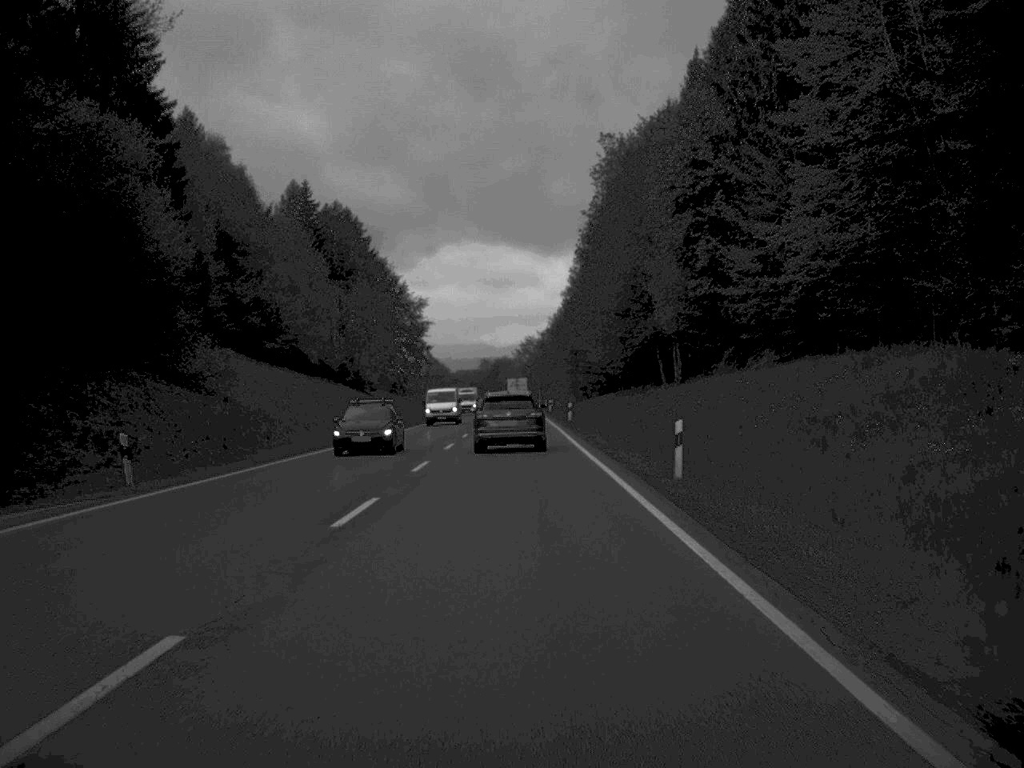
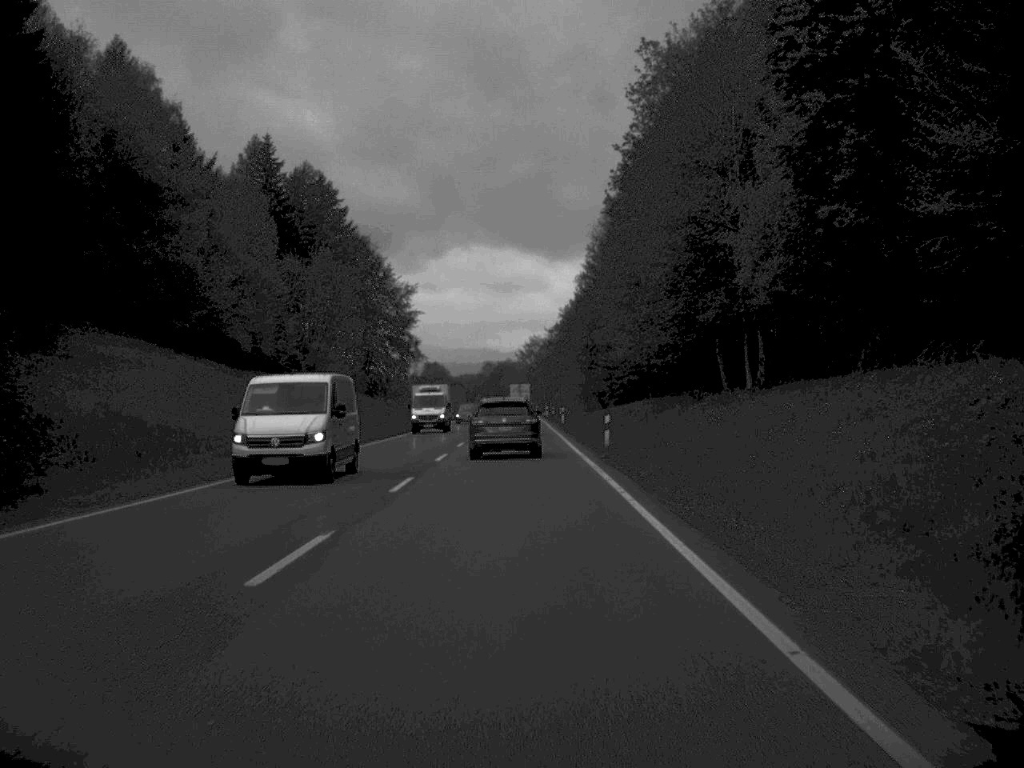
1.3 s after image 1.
(-0.1, +27.9) m; 0°
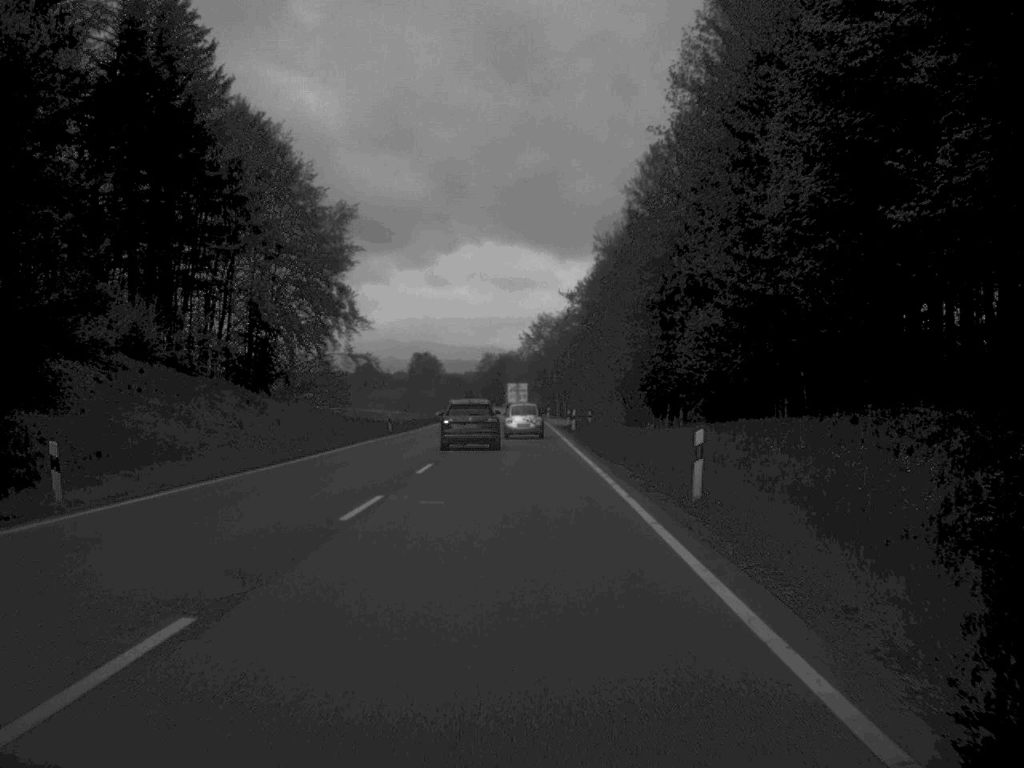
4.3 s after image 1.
(-0.2, +64.8) m; 0°
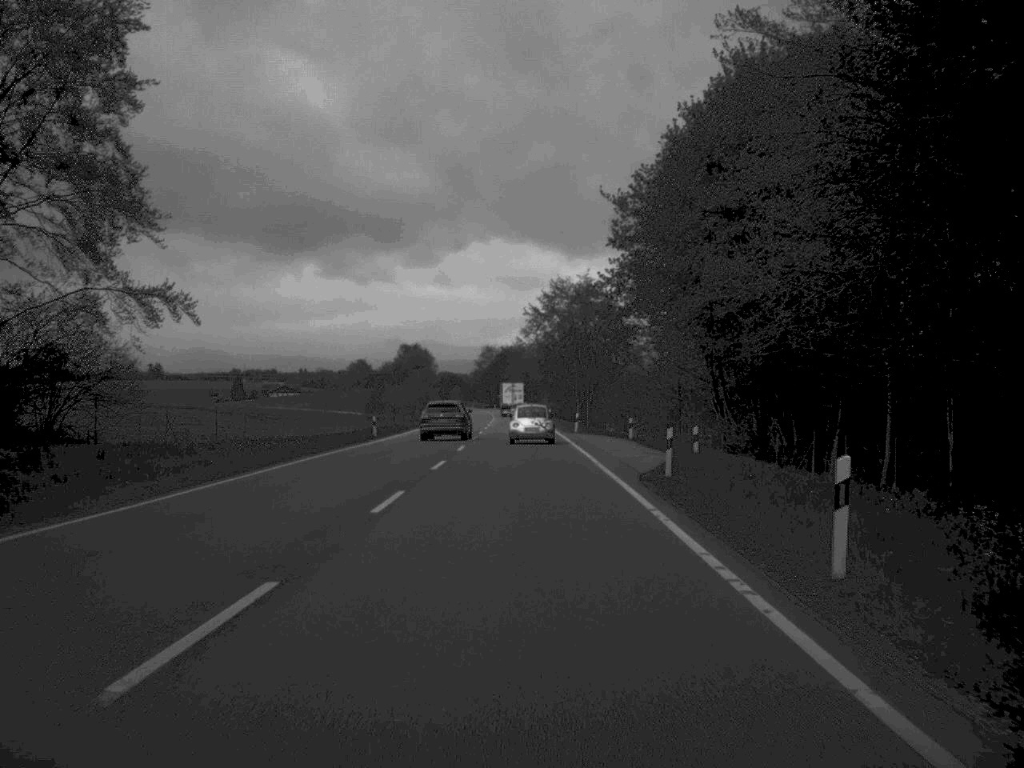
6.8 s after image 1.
(-0.2, +57.3) m; 0°
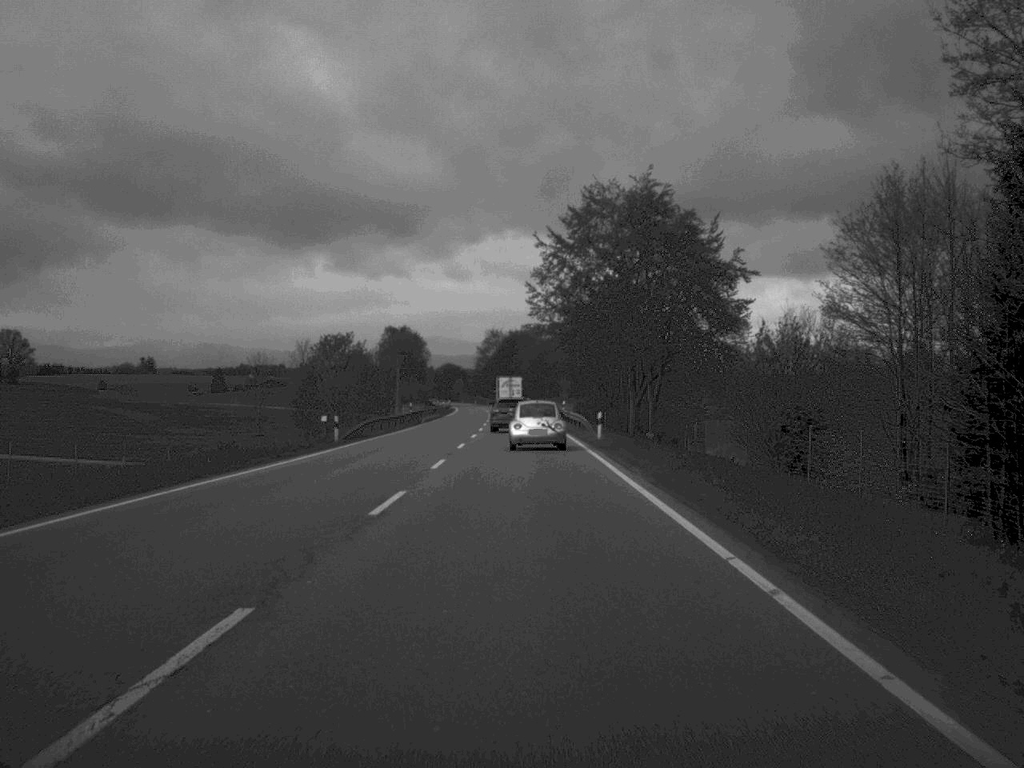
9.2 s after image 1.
(-0.3, +60.3) m; -1°
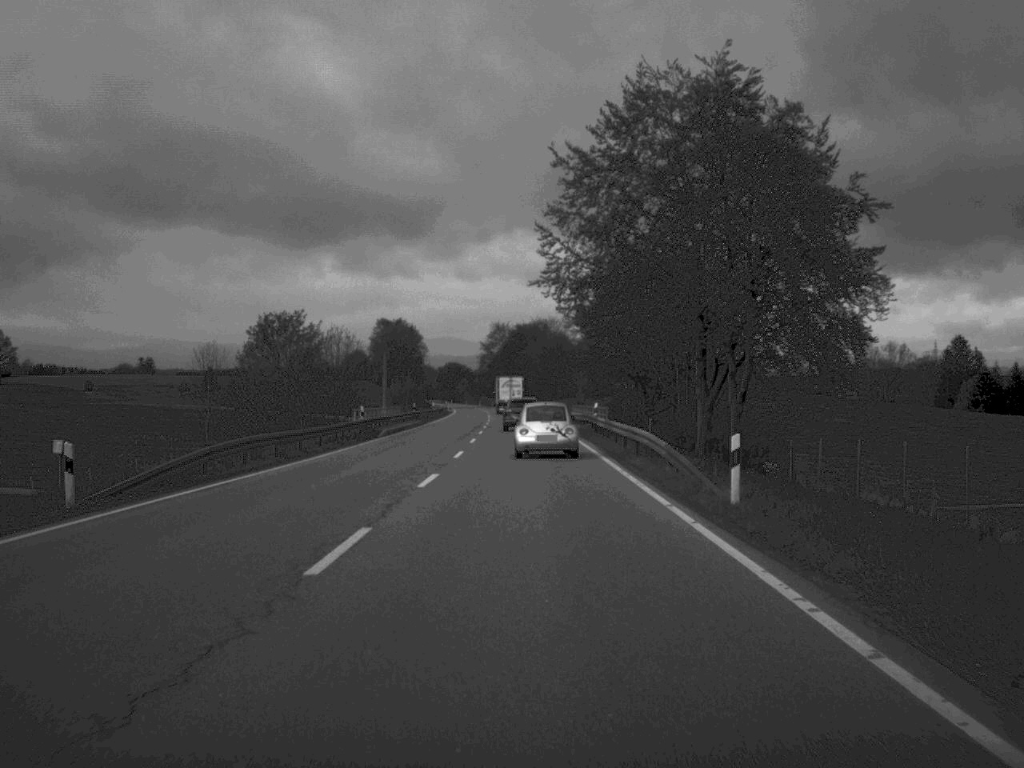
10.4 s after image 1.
(-0.1, +29.0) m; 0°
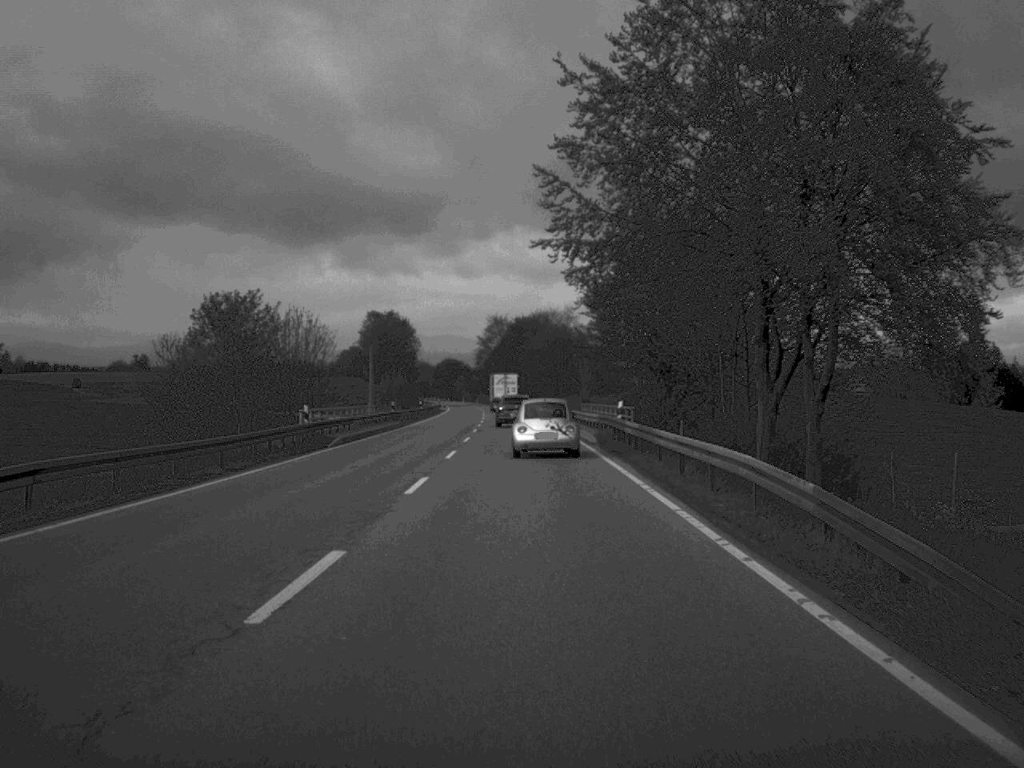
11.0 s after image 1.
(0.0, +14.1) m; 0°
